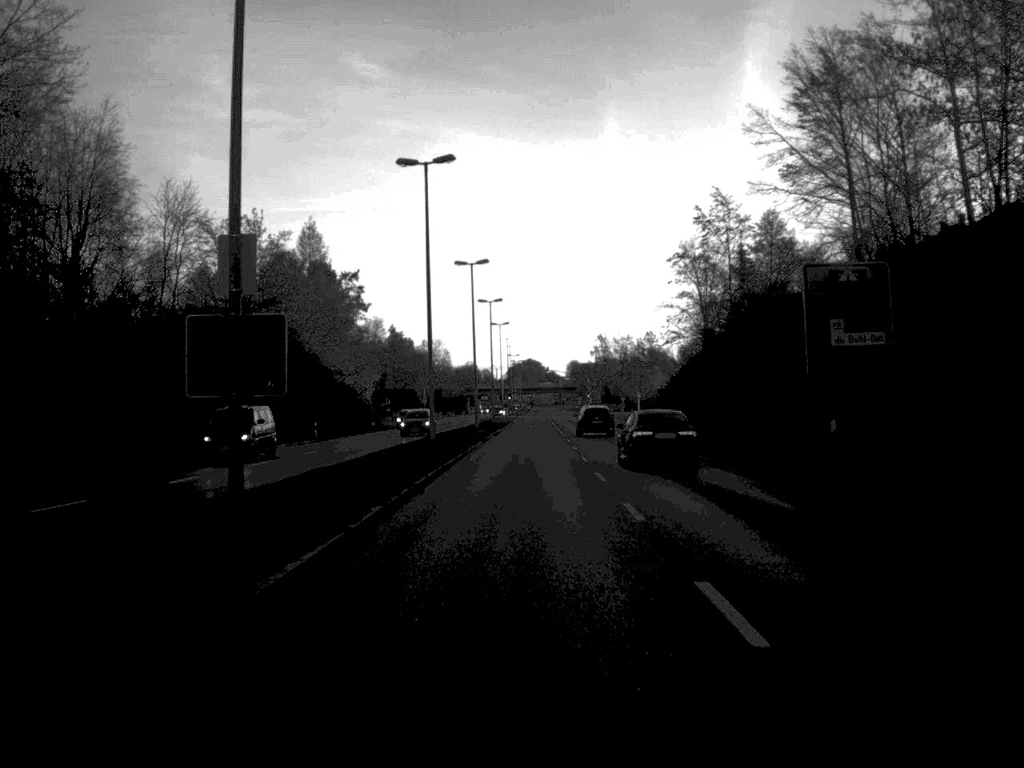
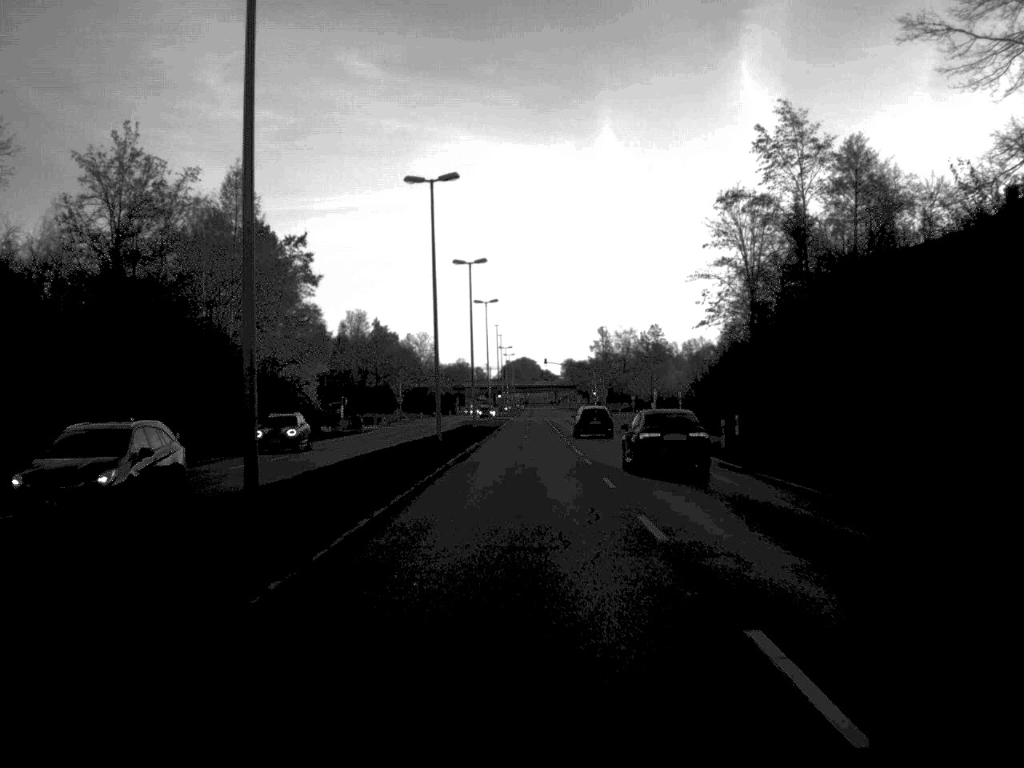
(+0.1, +29.0) m; 0°
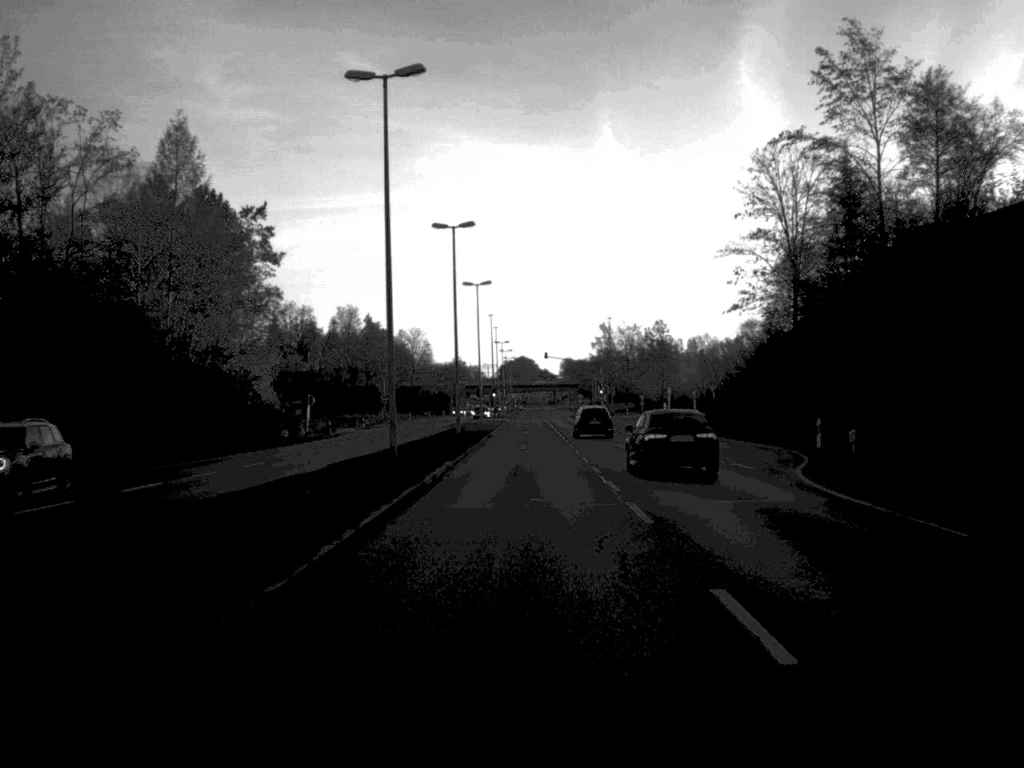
(0.0, +15.9) m; 0°
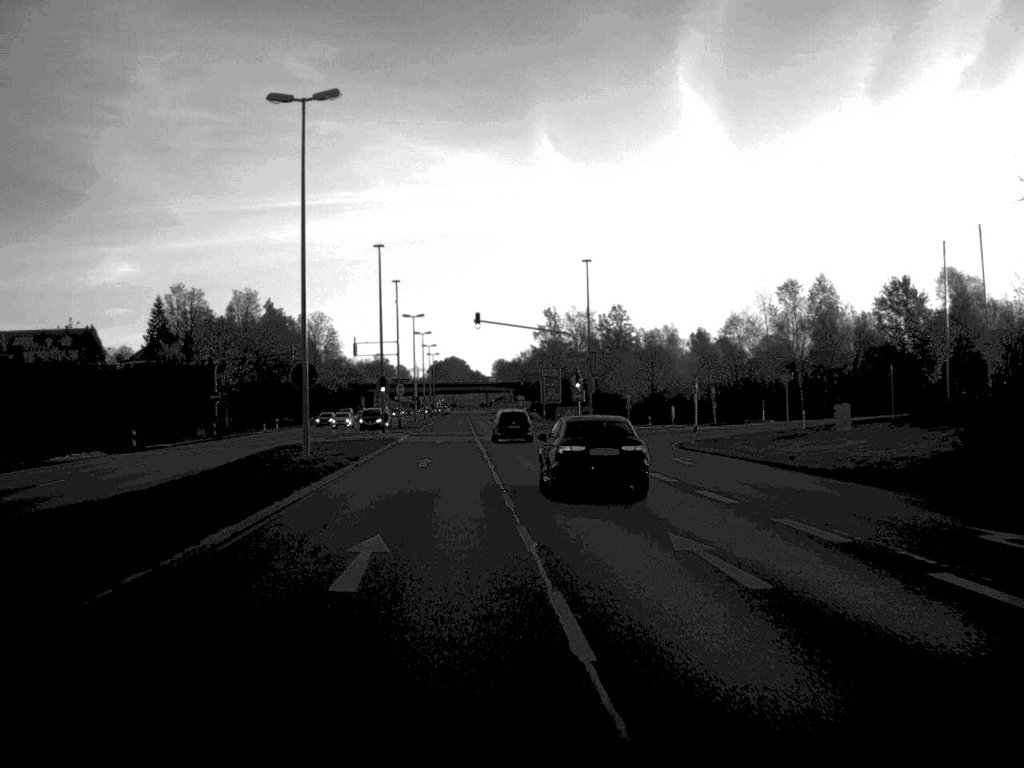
(+0.9, +56.9) m; +3°
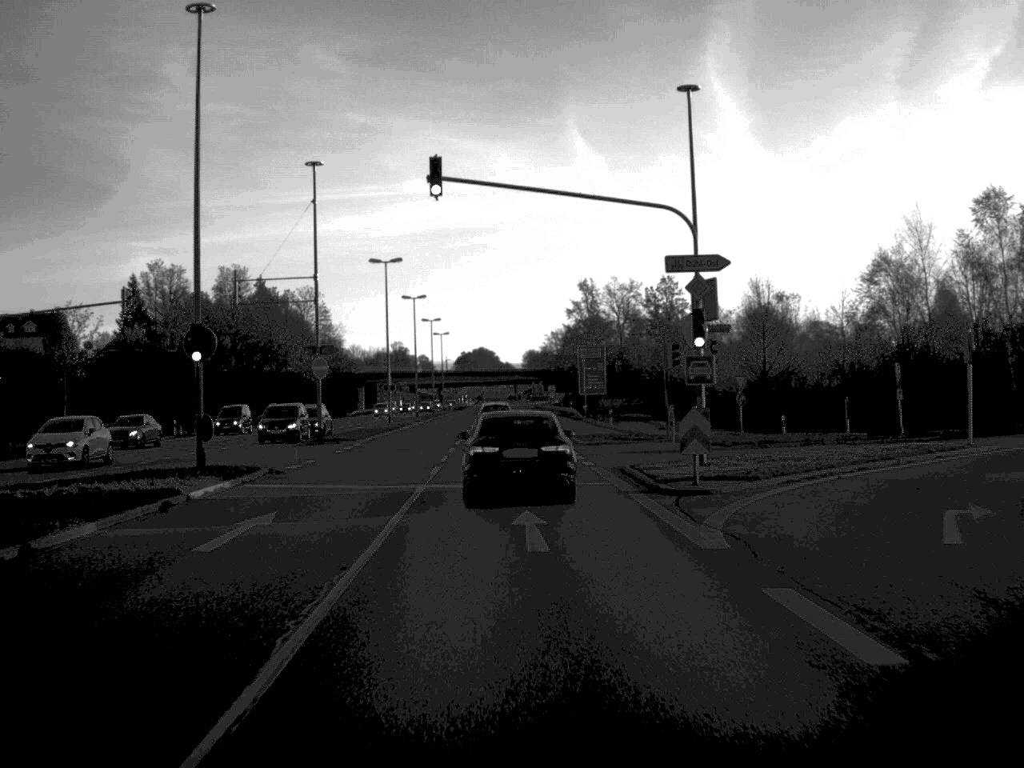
(-0.2, +43.0) m; -2°
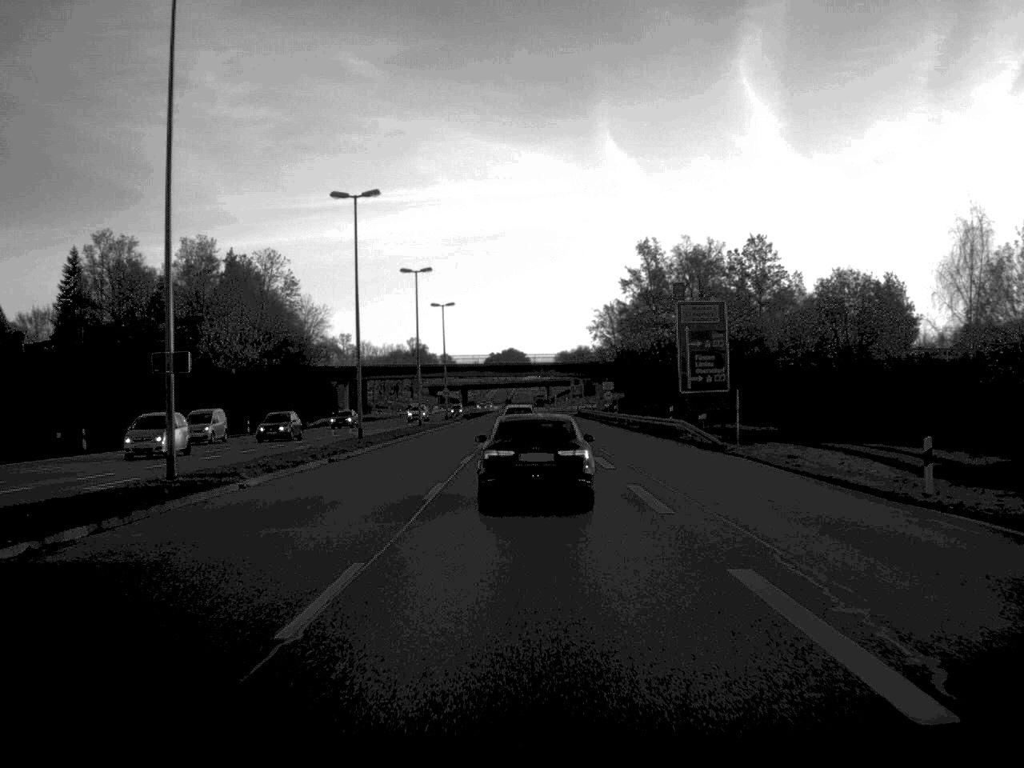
(-1.1, +55.4) m; -1°
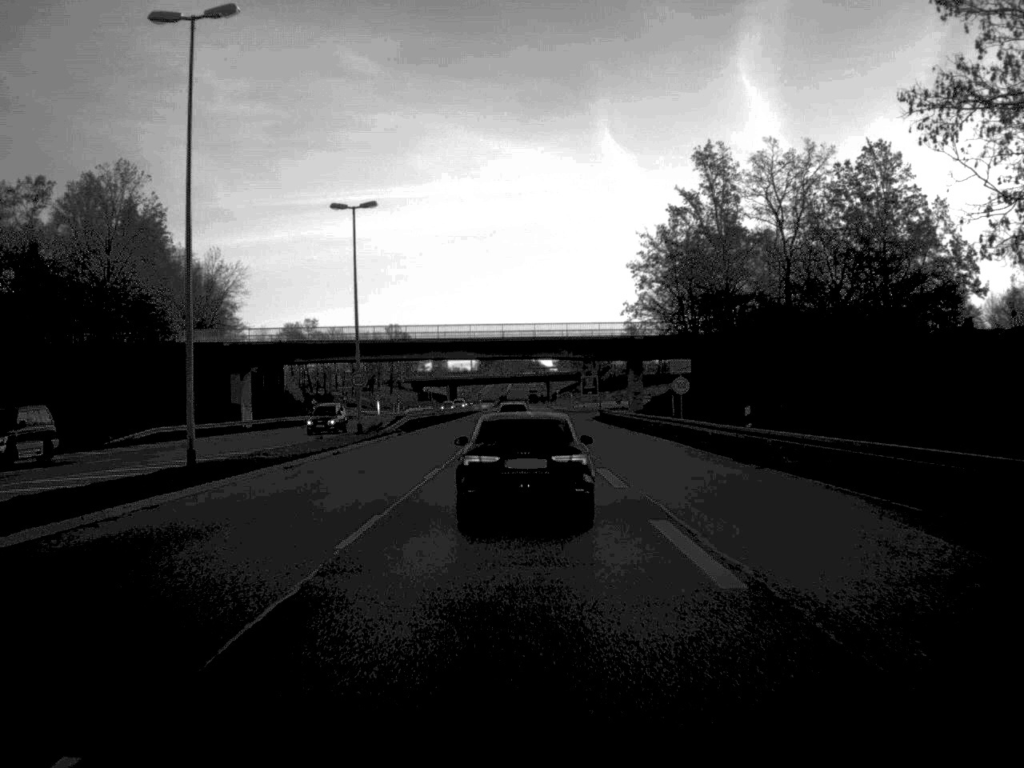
(+0.2, +55.9) m; 0°
